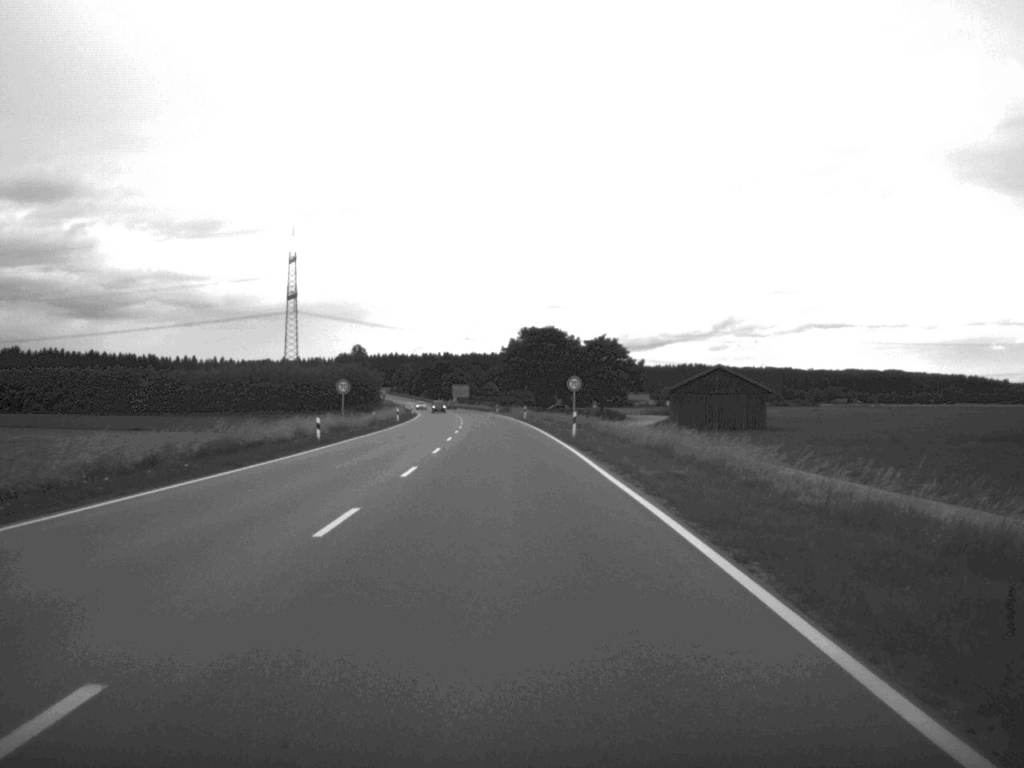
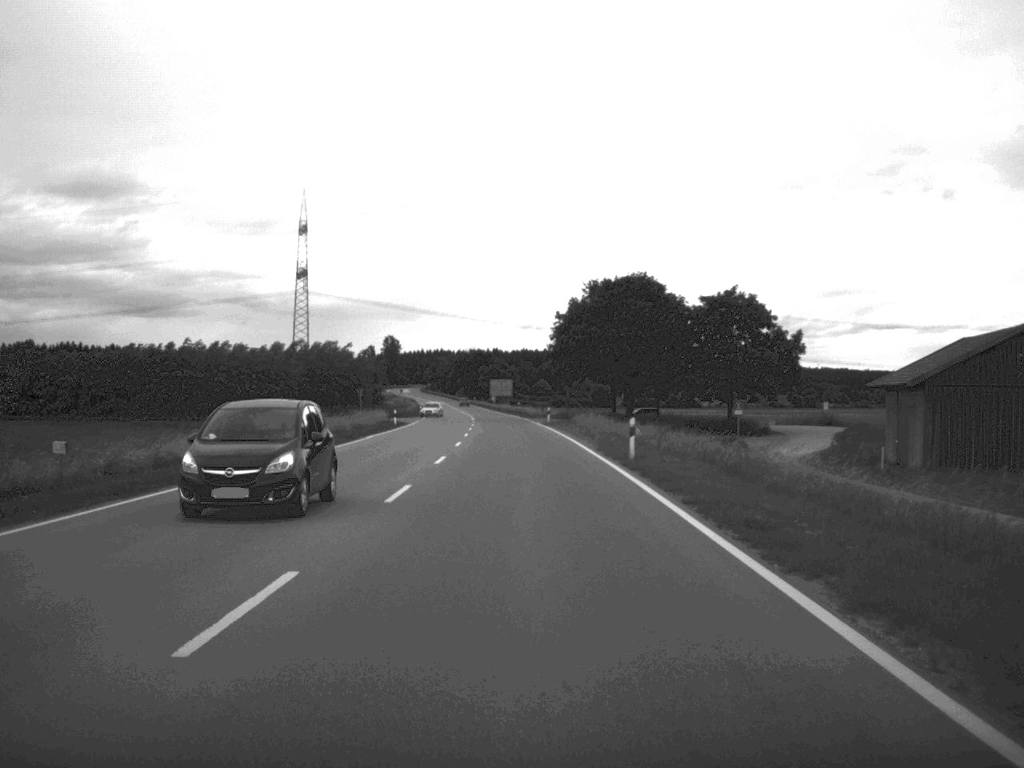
(-1.5, +66.2) m; -3°
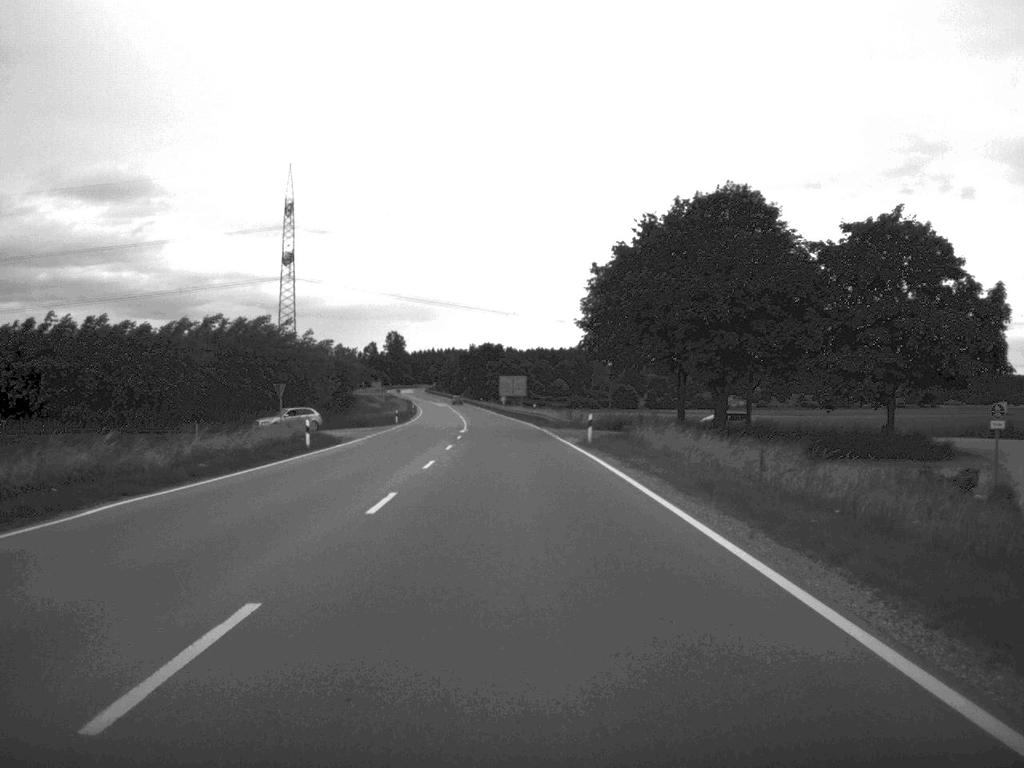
(-0.2, +37.3) m; -1°
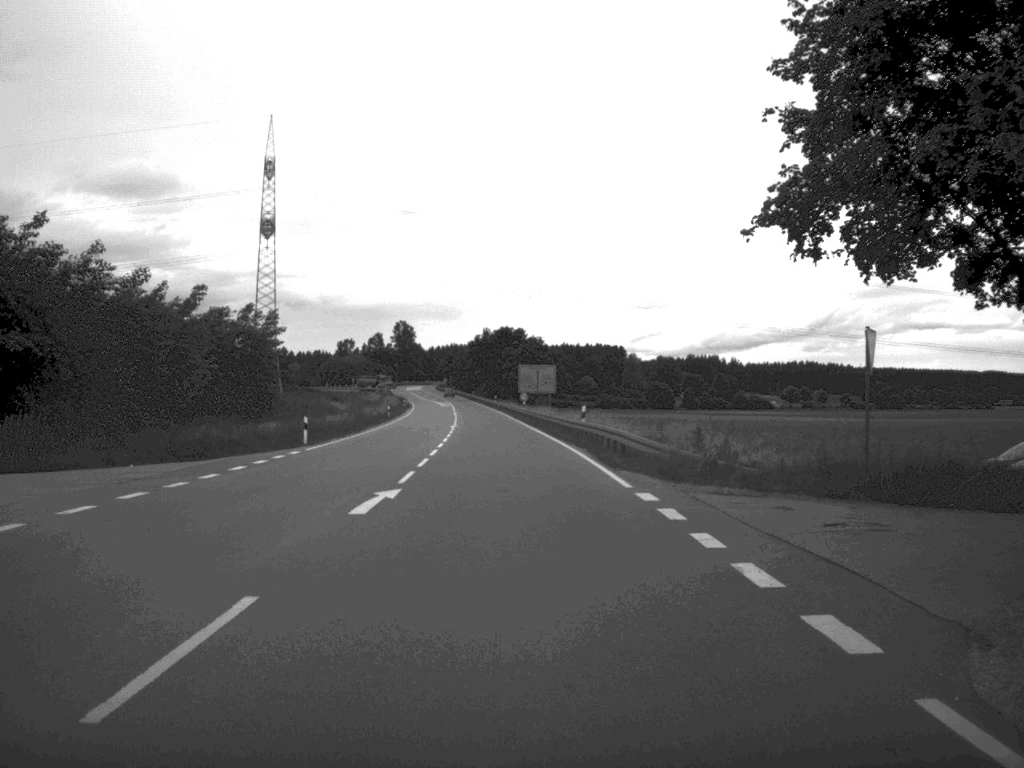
(-0.6, +47.1) m; -1°
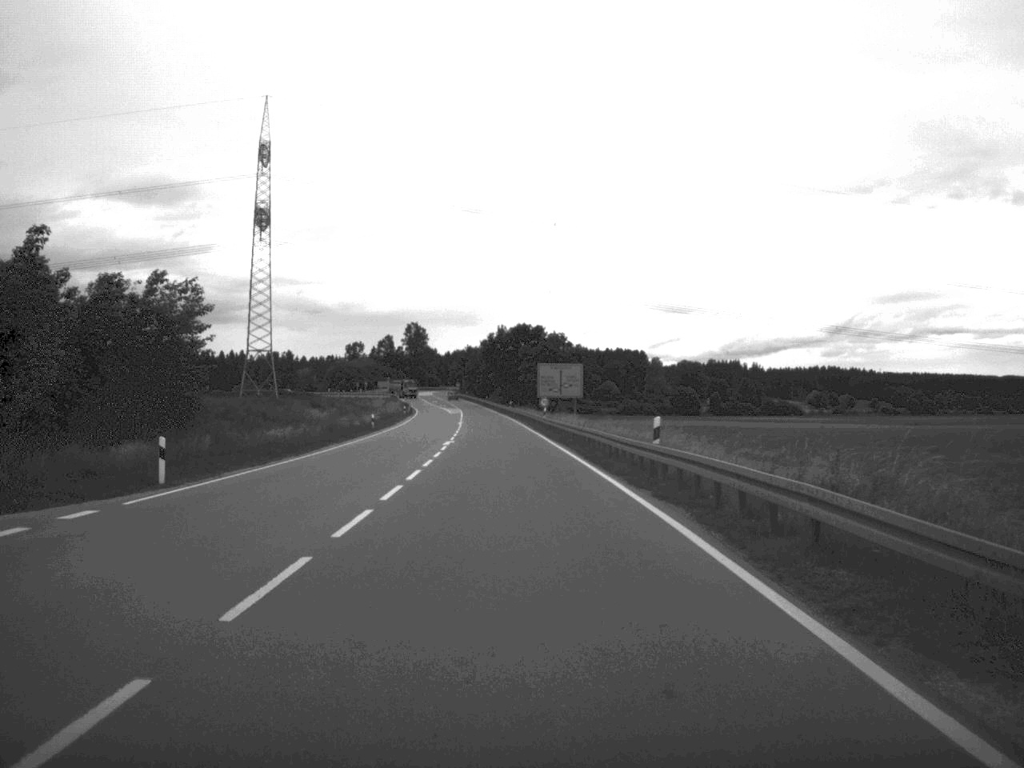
(-0.2, +20.5) m; -1°
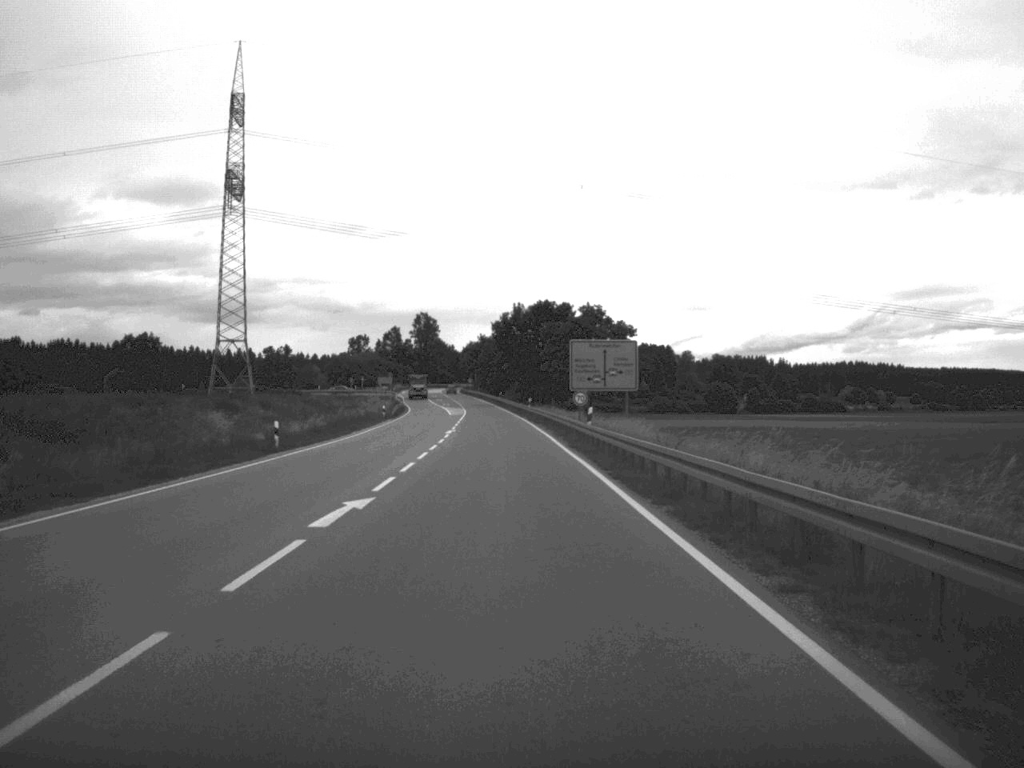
(-0.3, +34.1) m; -1°
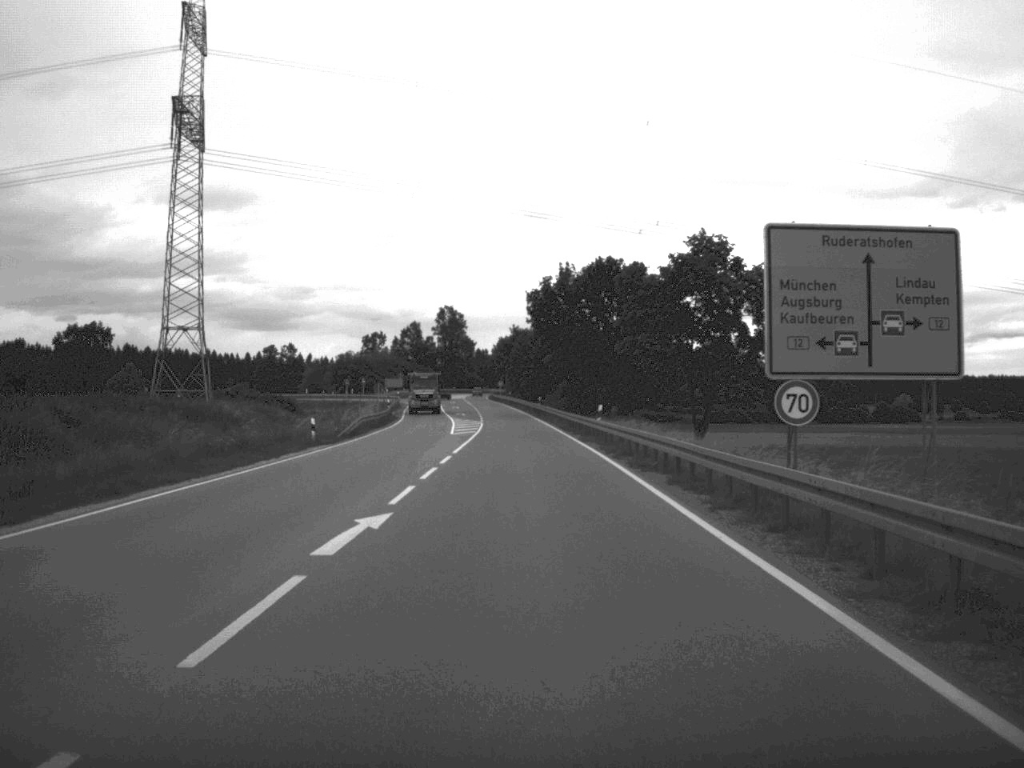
(-1.1, +44.6) m; -2°
